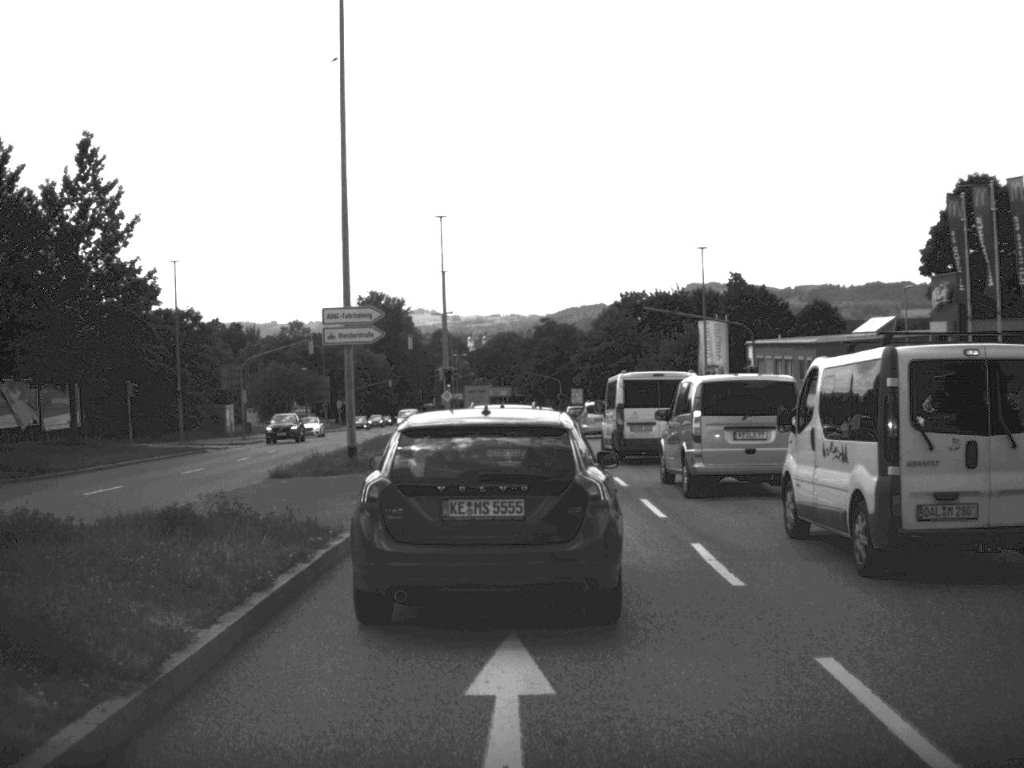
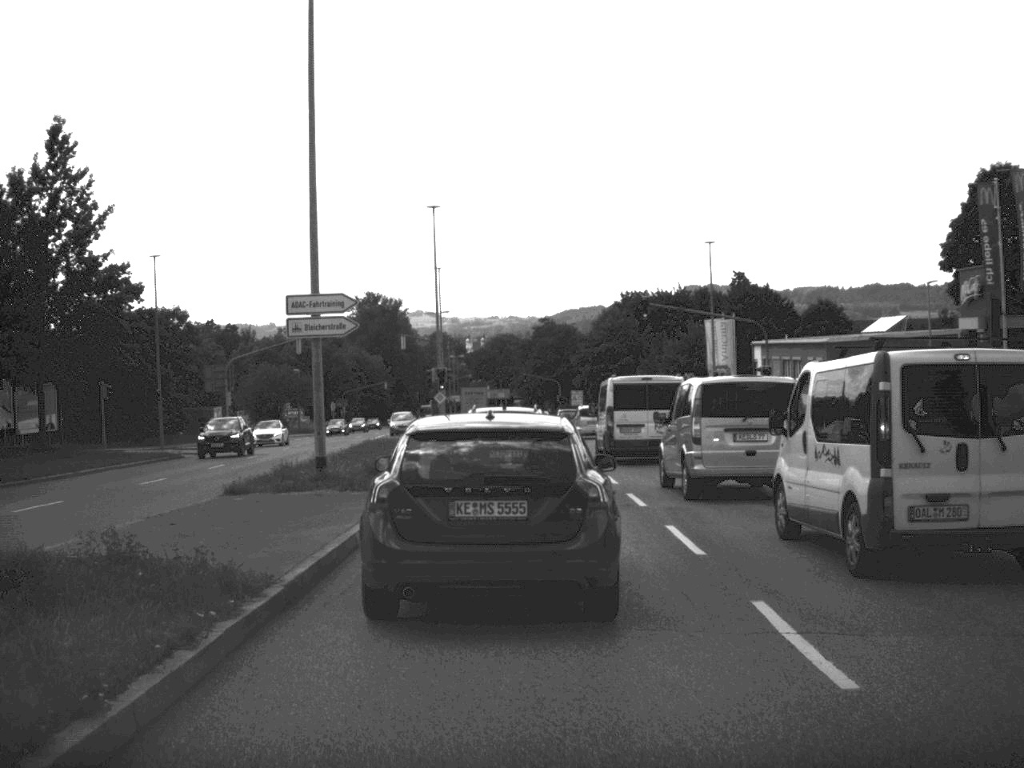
(0.0, +3.6) m; 0°
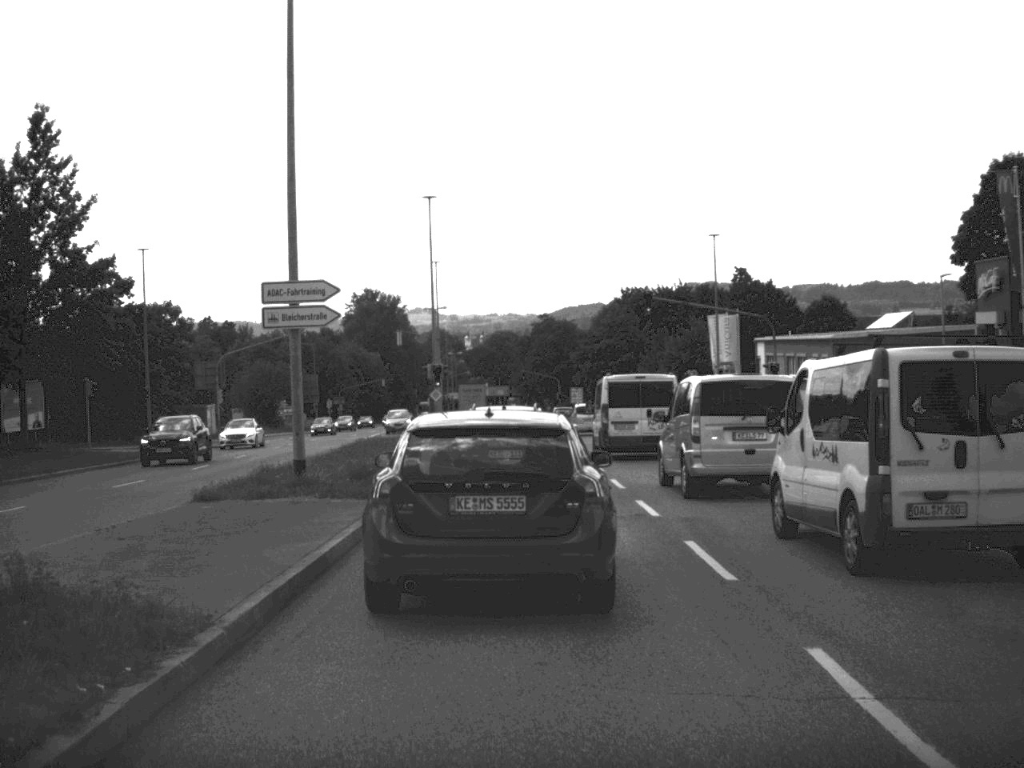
(0.0, +1.9) m; 0°
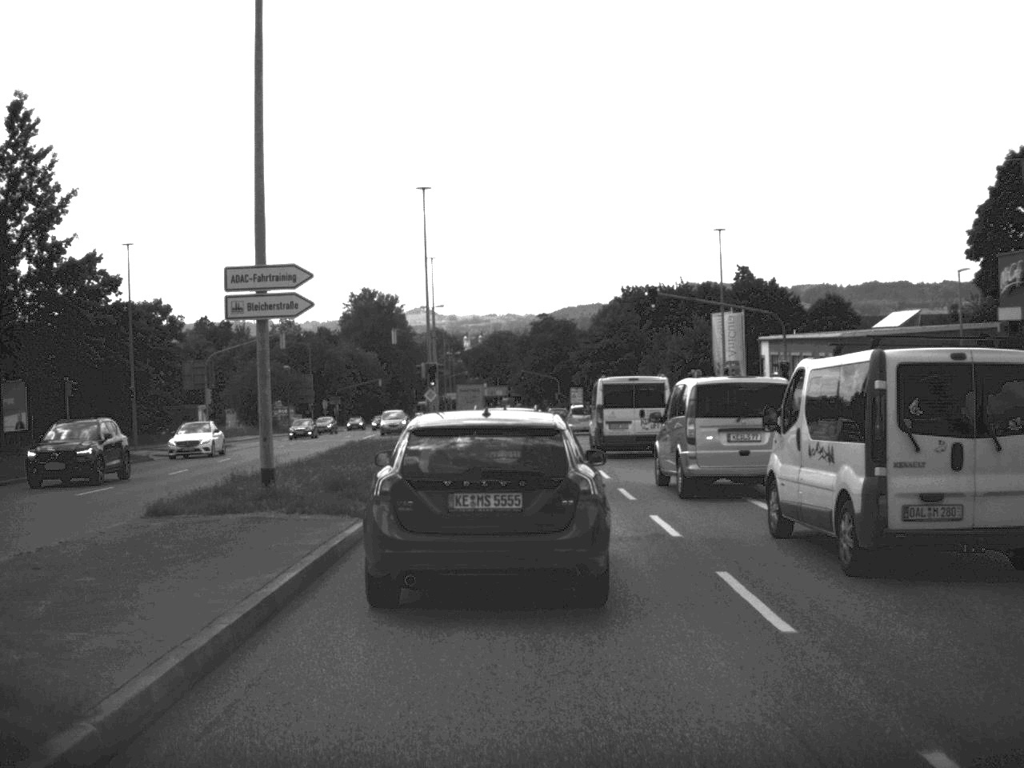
(0.0, +2.4) m; 0°
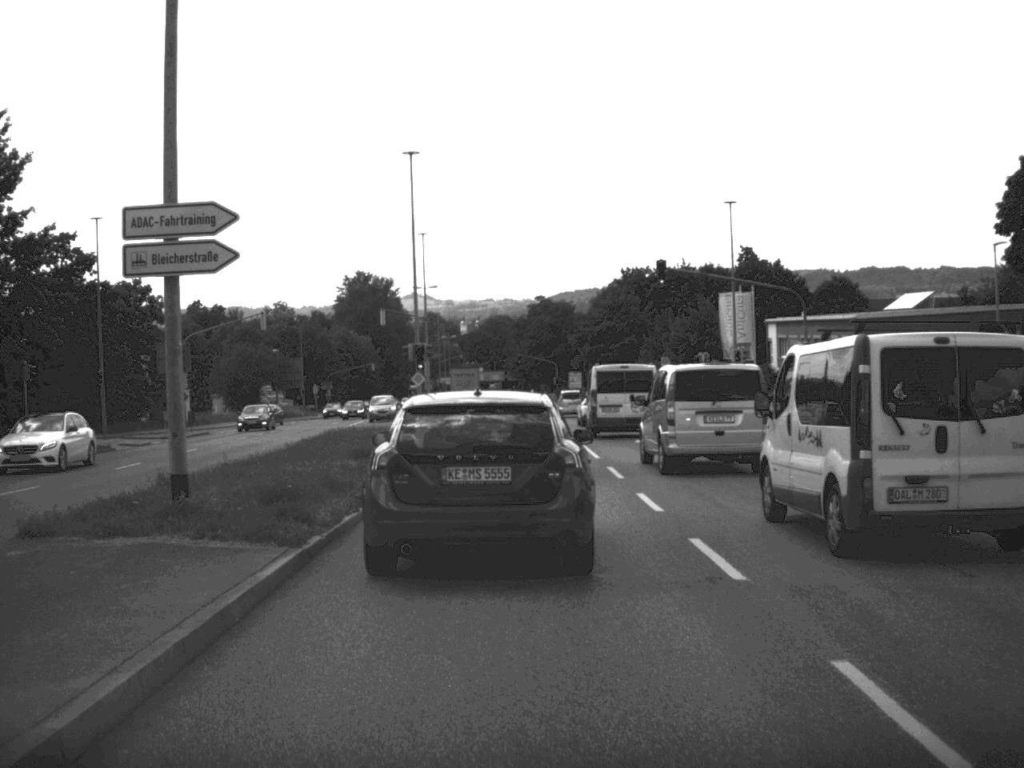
(0.0, +4.3) m; 0°
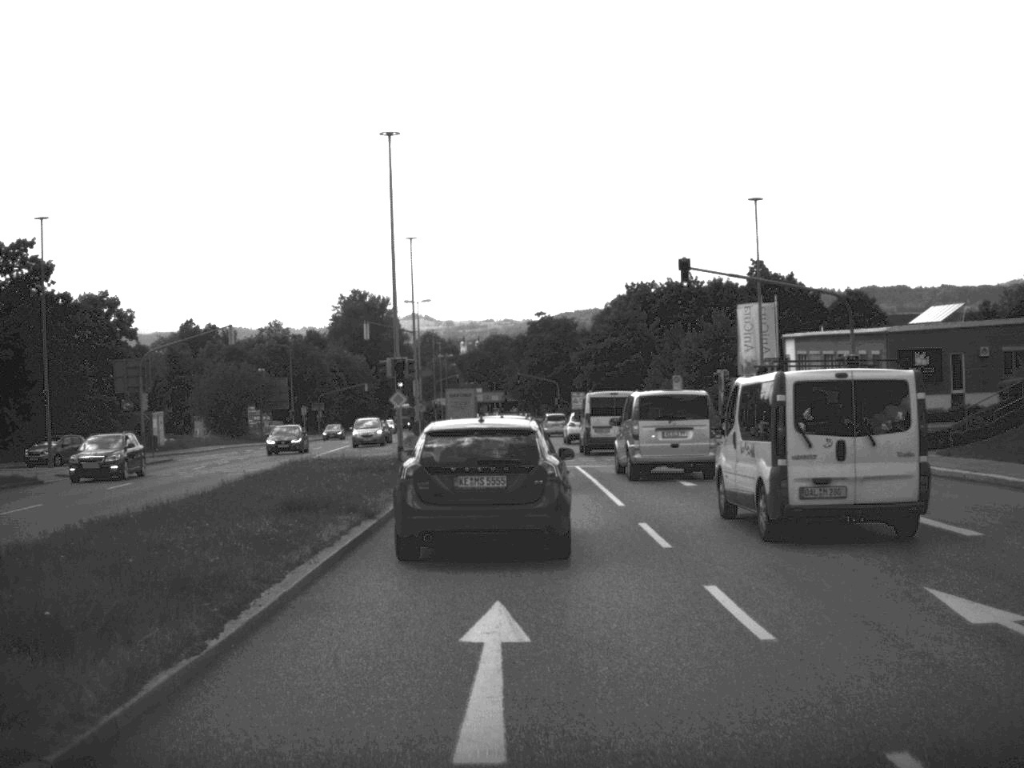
(0.0, +7.1) m; 0°
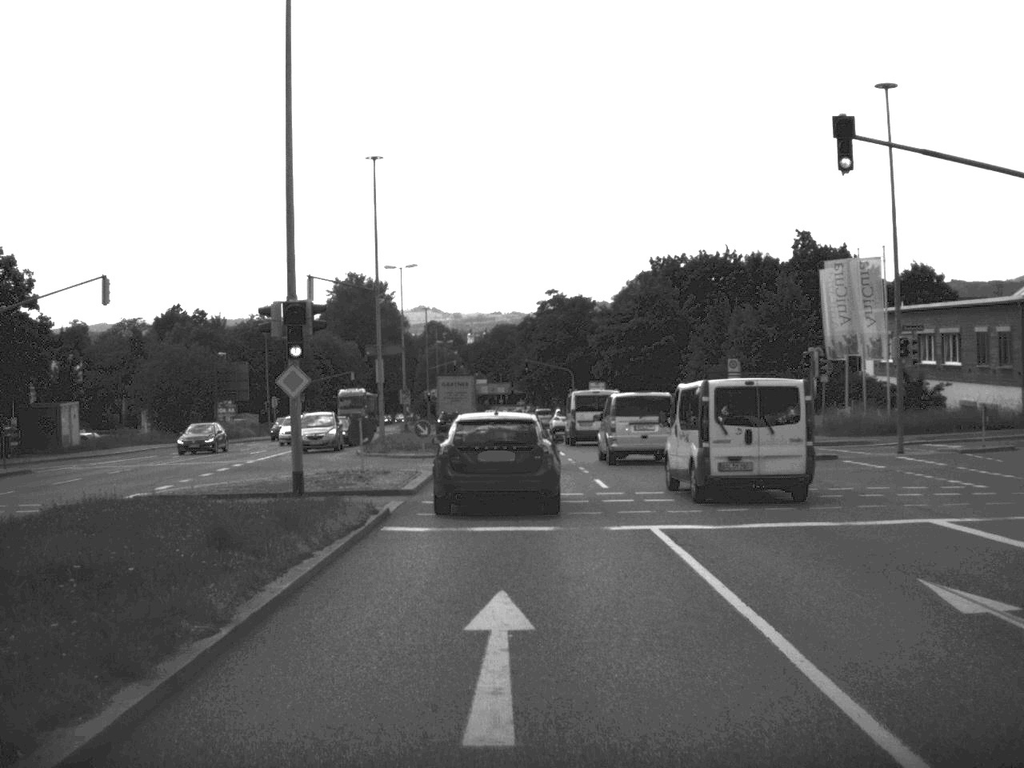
(-0.1, +19.0) m; -1°
